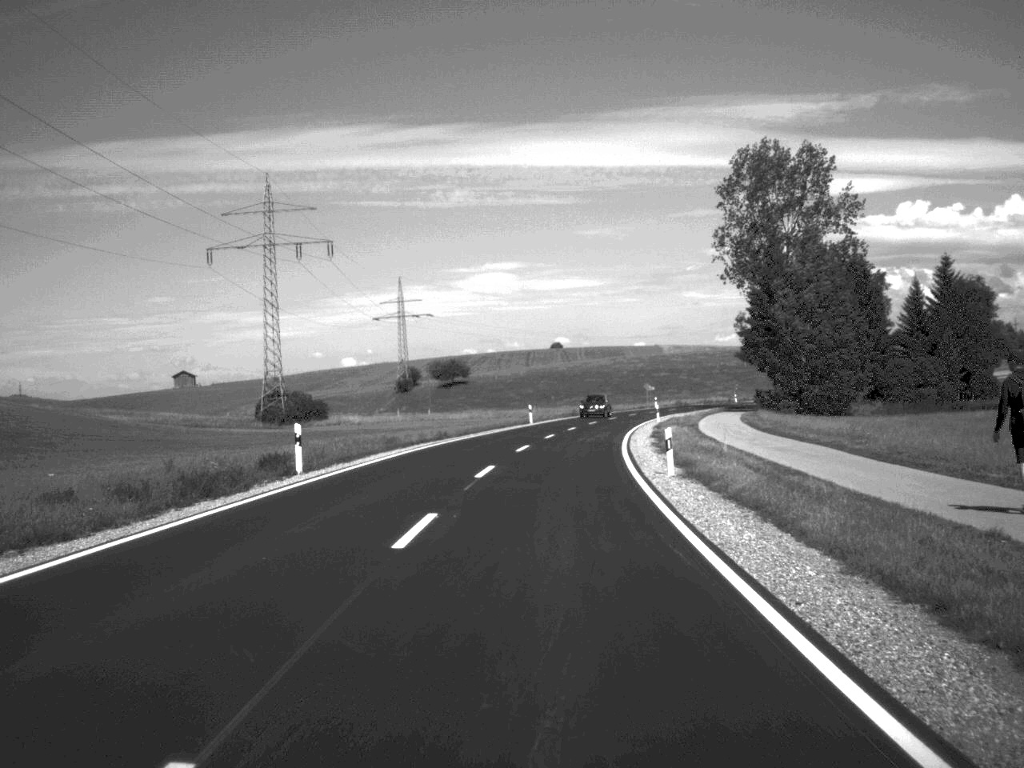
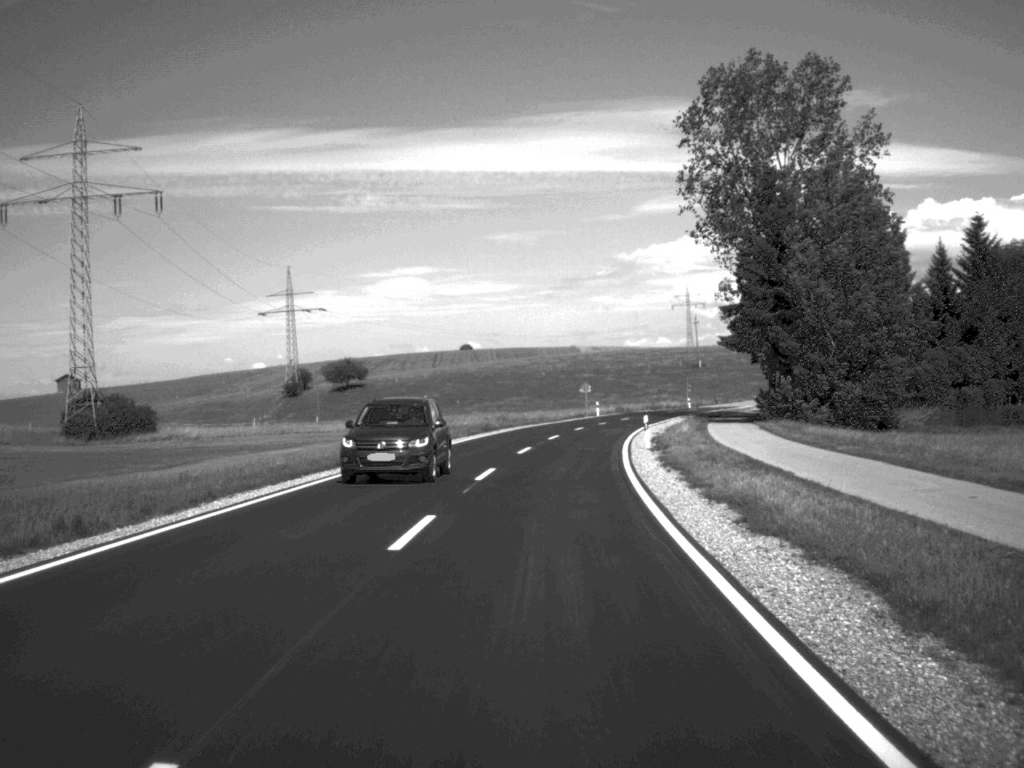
(+1.1, +35.4) m; +4°
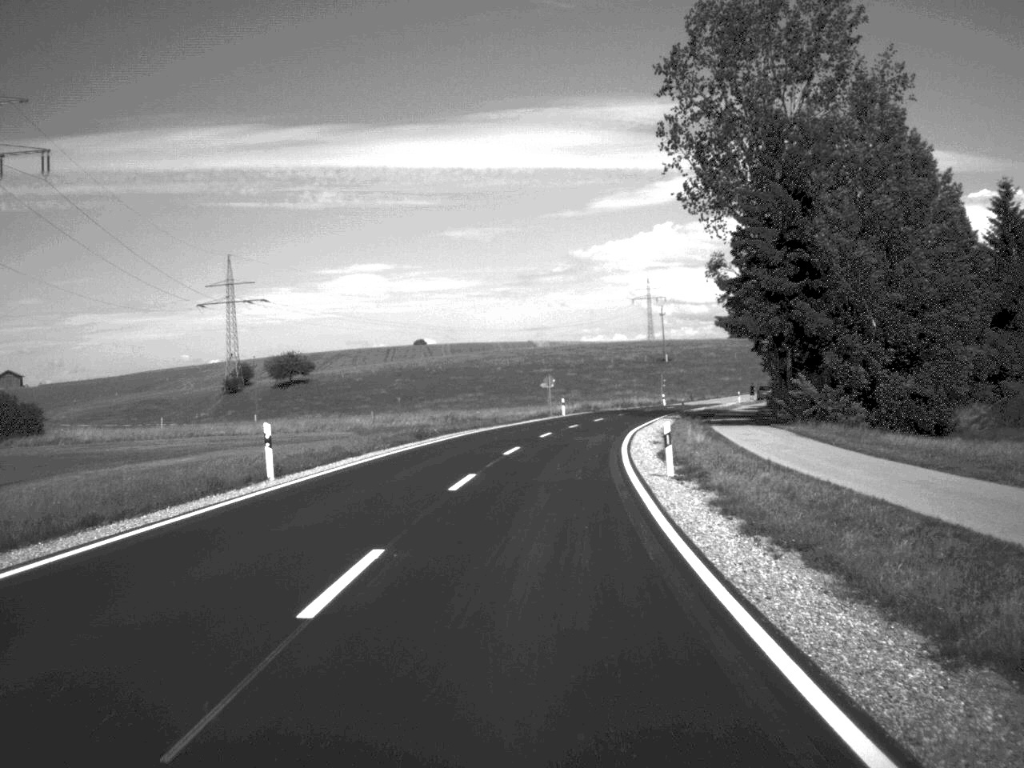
(+0.3, +16.1) m; +2°
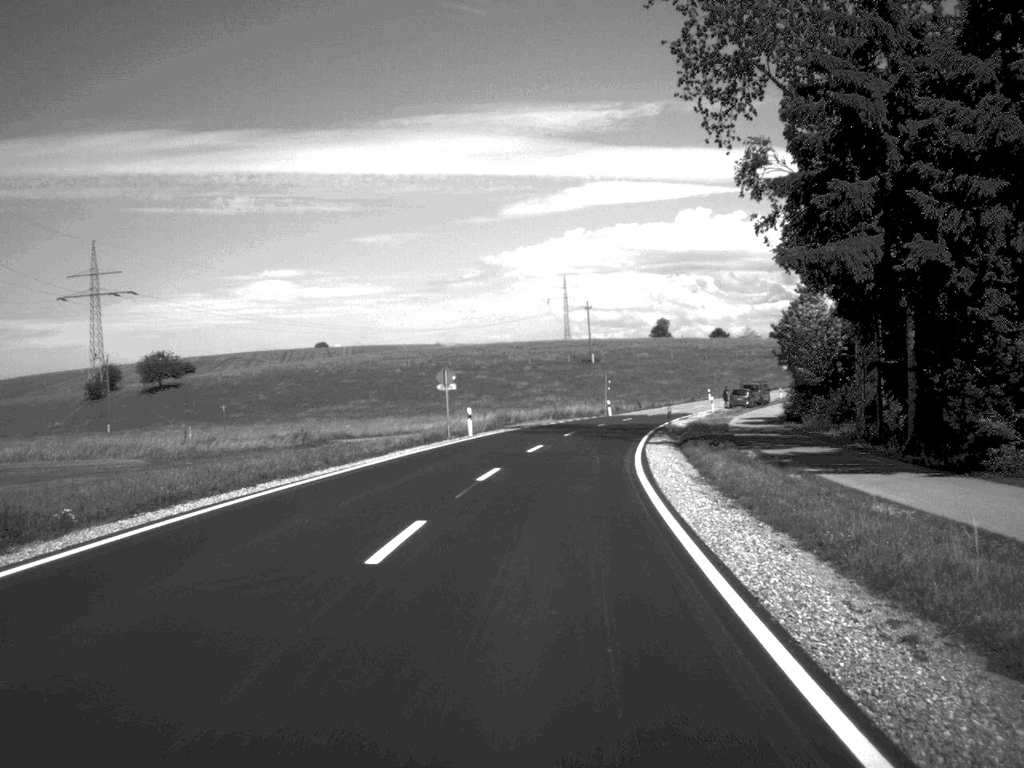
(+1.1, +32.6) m; +4°
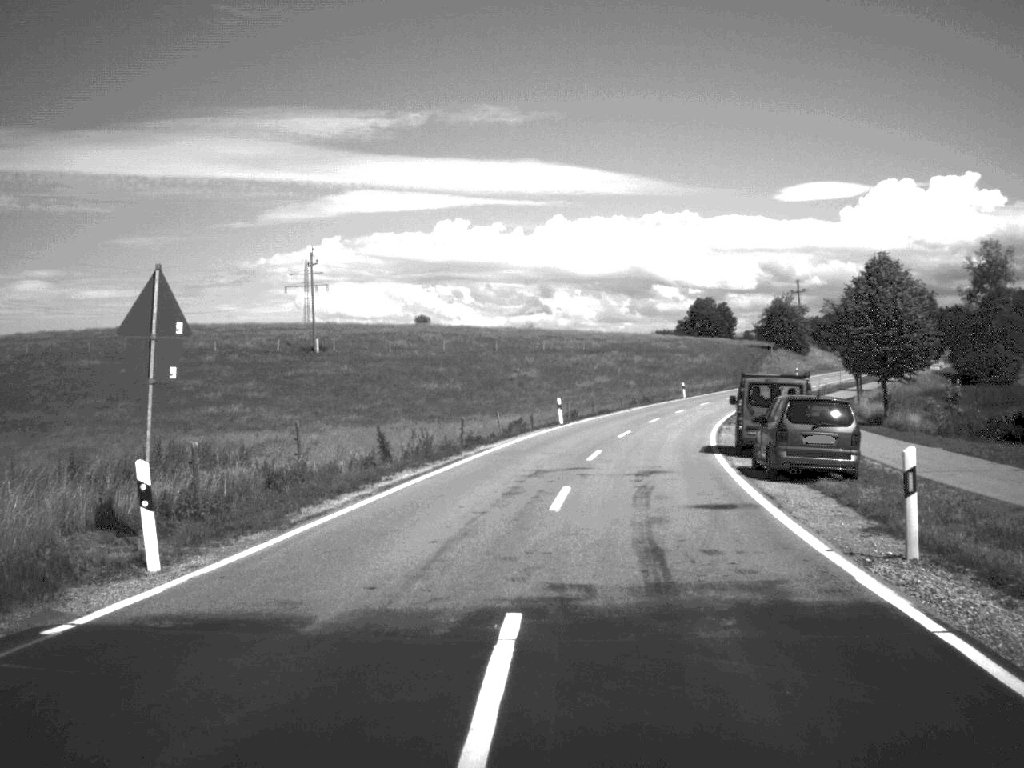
(+6.8, +76.5) m; +11°
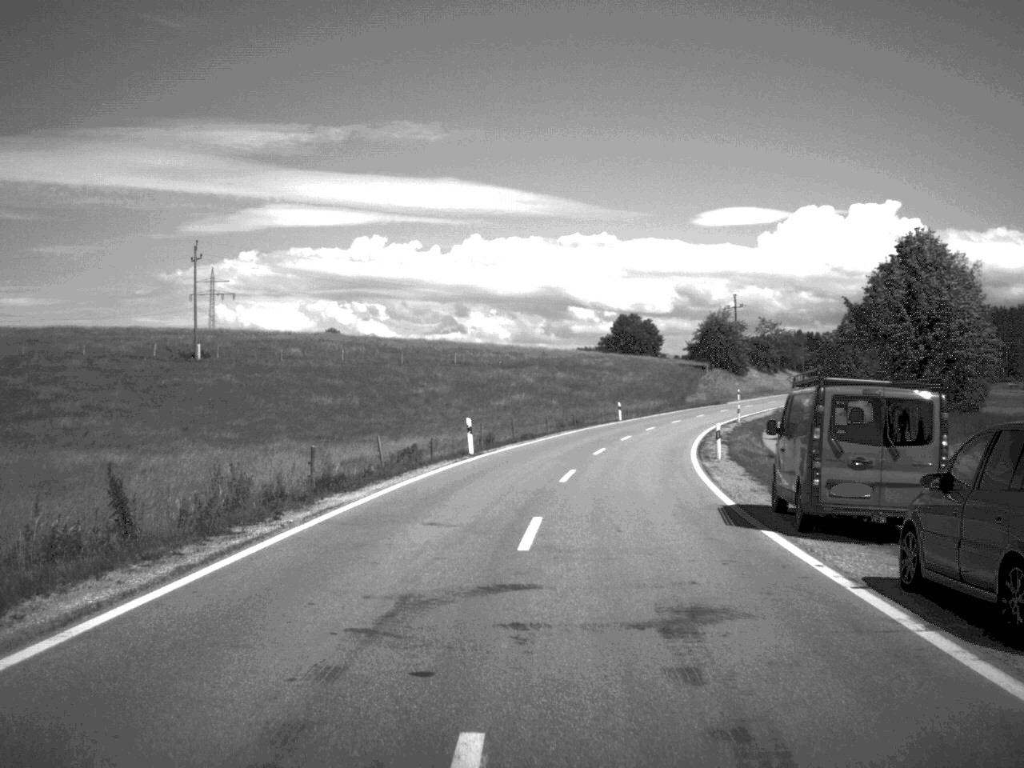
(+0.5, +15.1) m; +4°
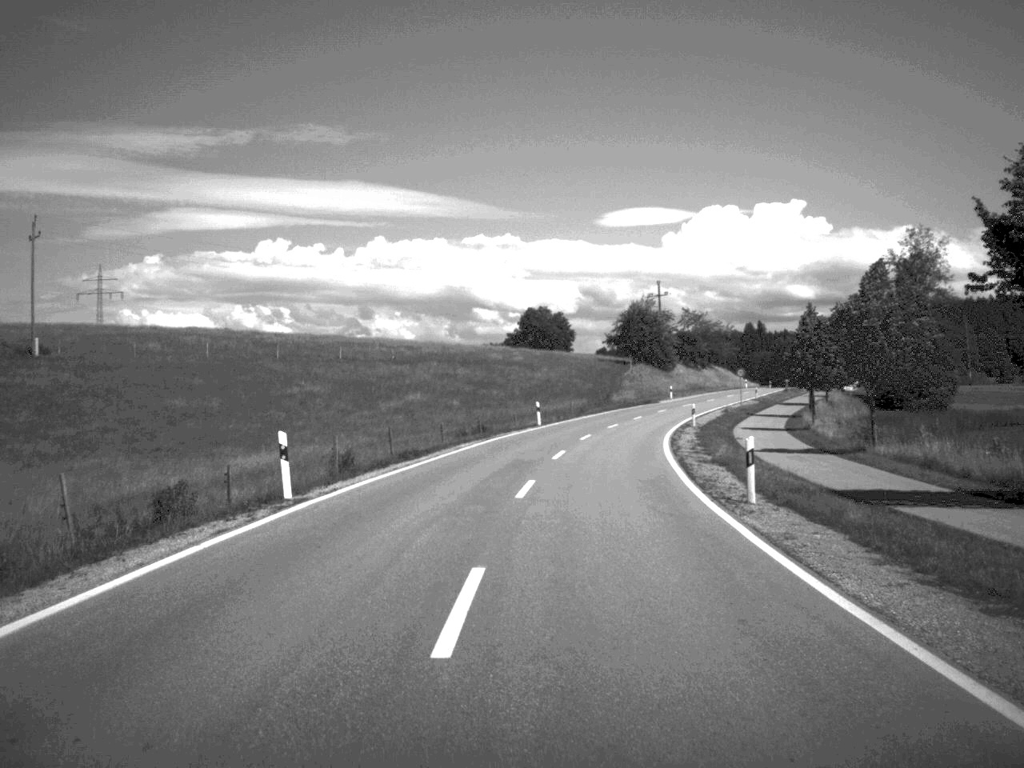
(+0.6, +17.7) m; +4°
